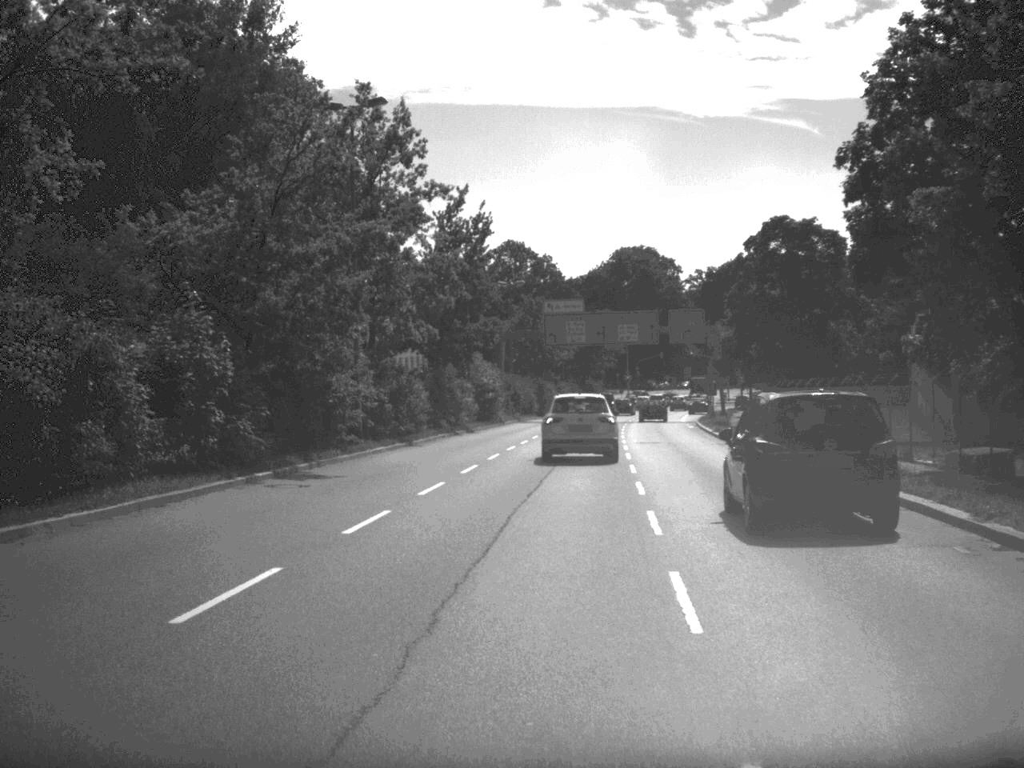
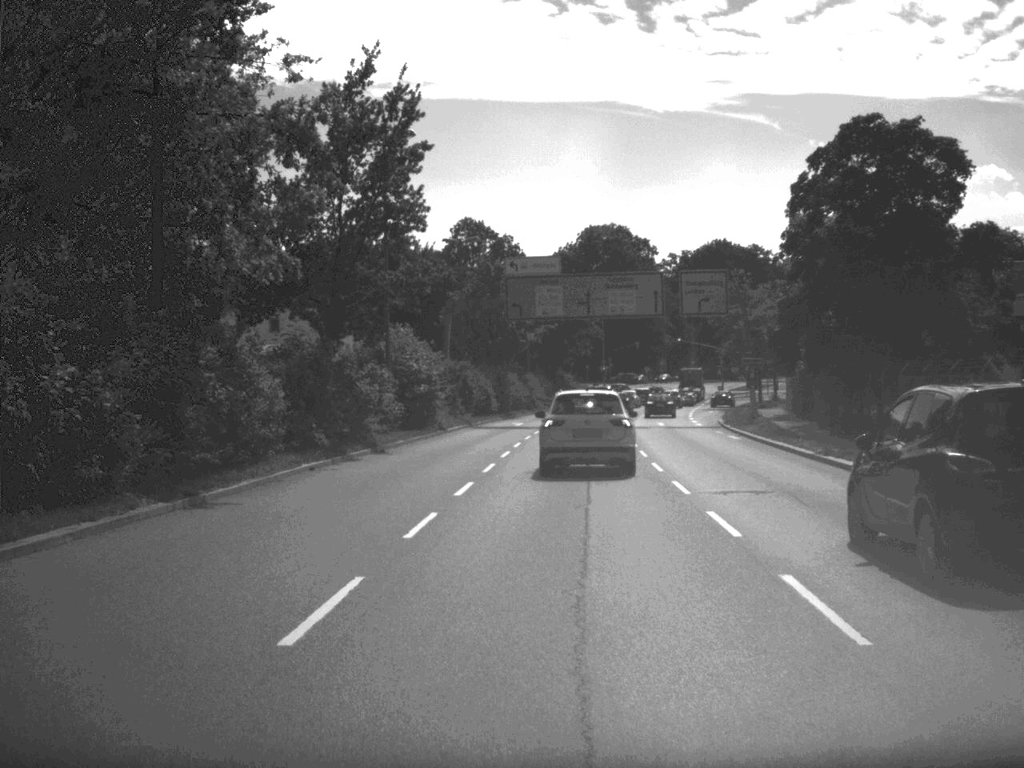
(+0.2, +24.3) m; +2°
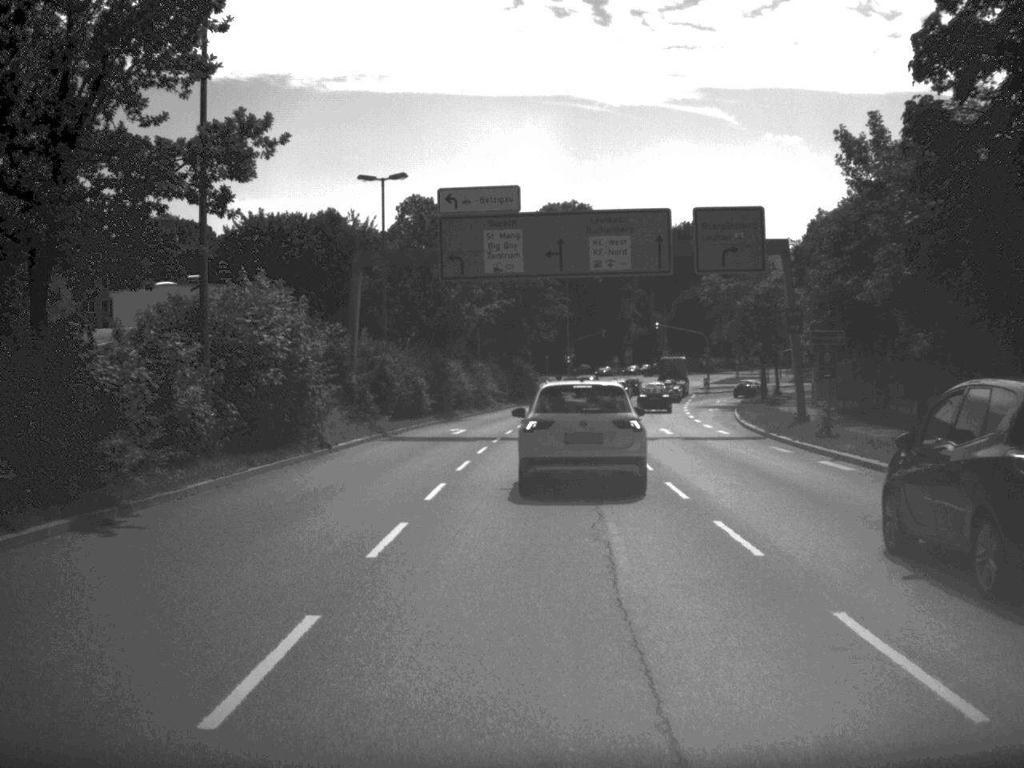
(+0.3, +19.7) m; +2°
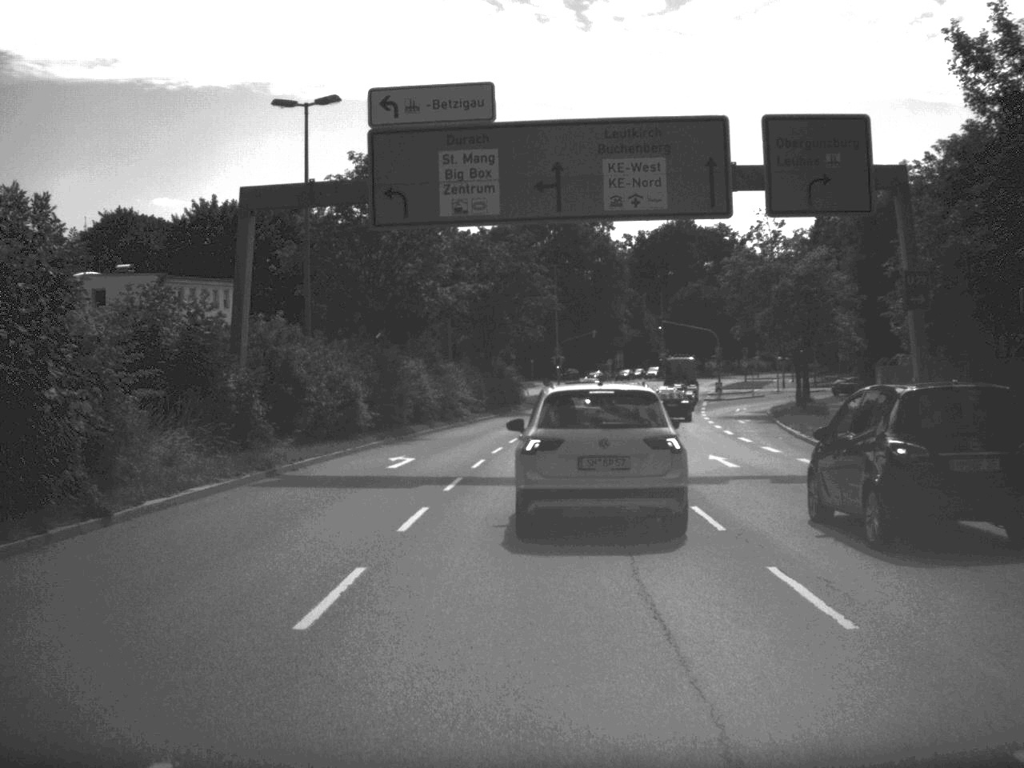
(+0.1, +15.2) m; +1°
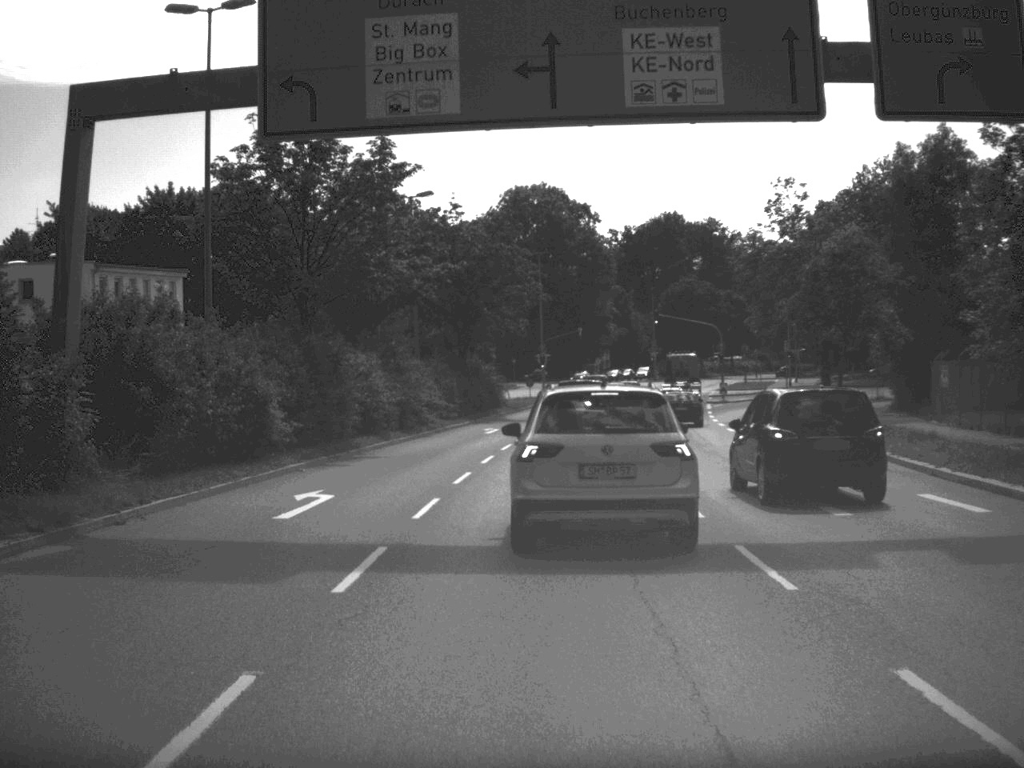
(0.0, +10.1) m; +1°
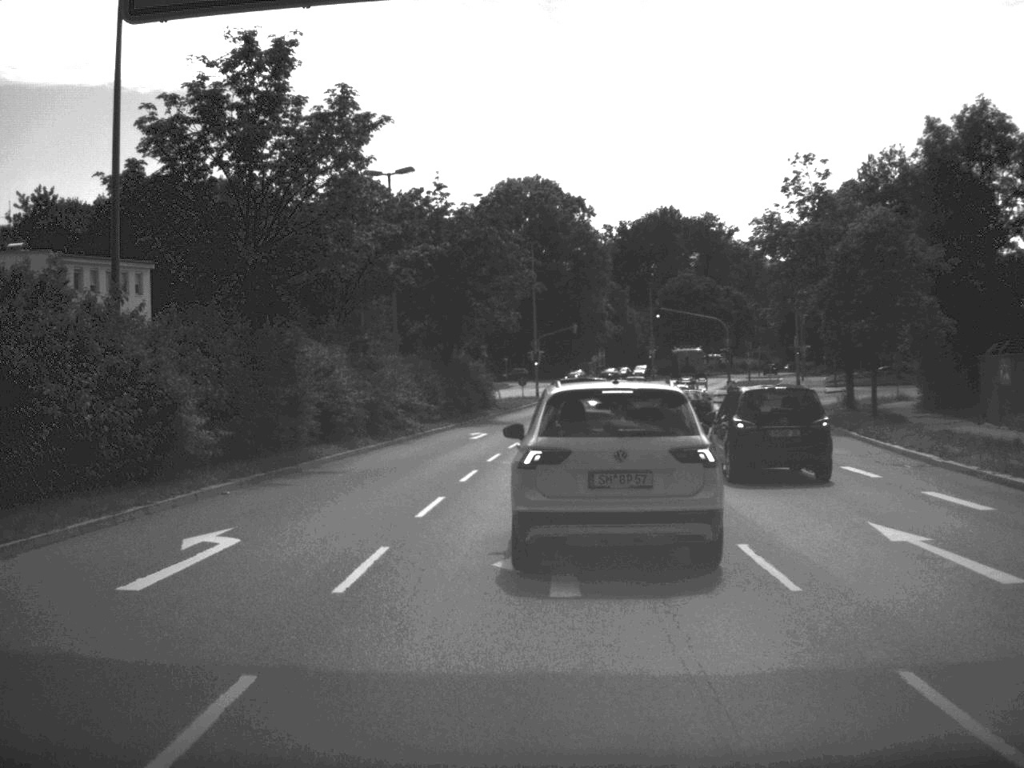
(0.0, +5.9) m; 0°
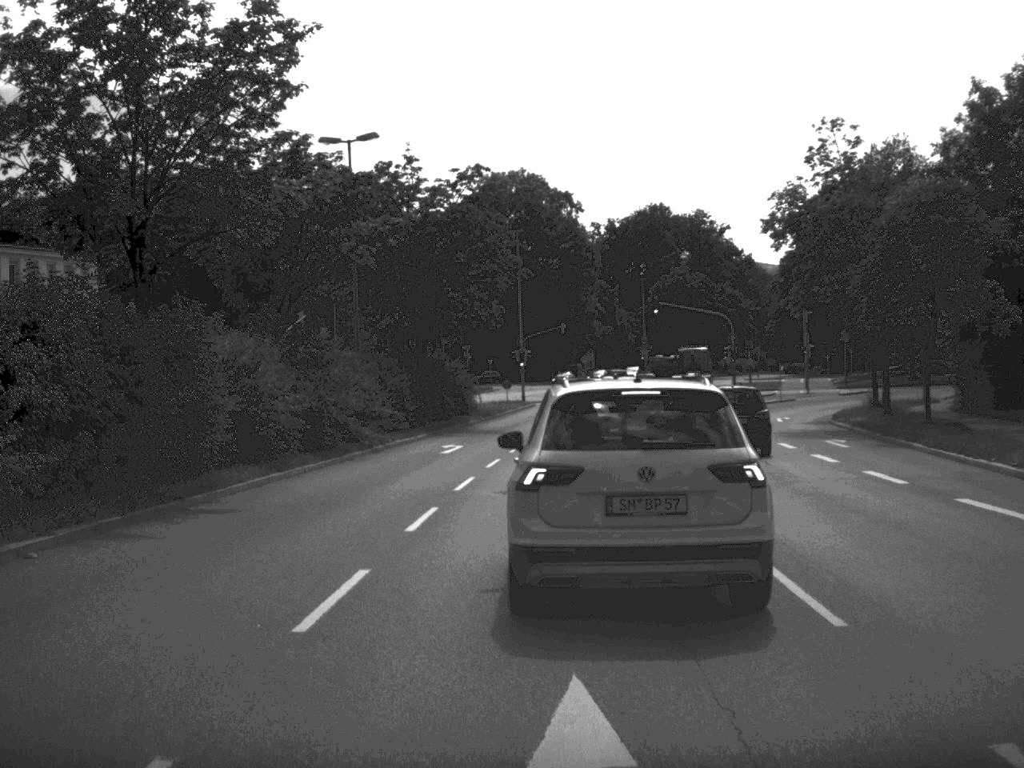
(0.0, +7.5) m; 0°
